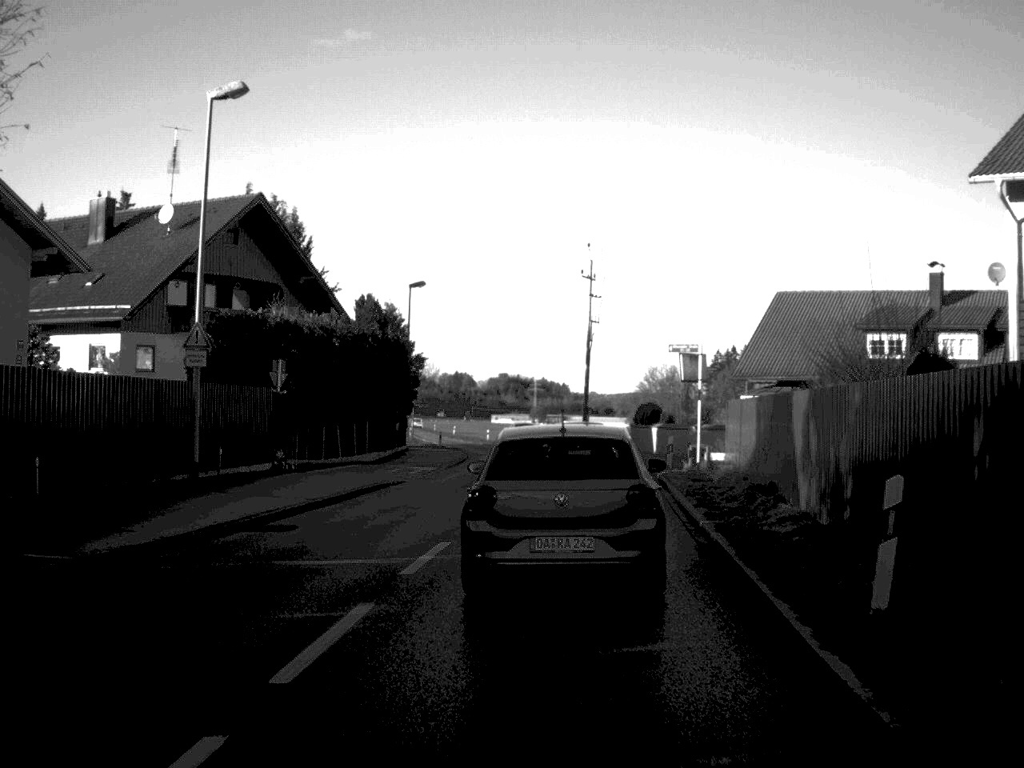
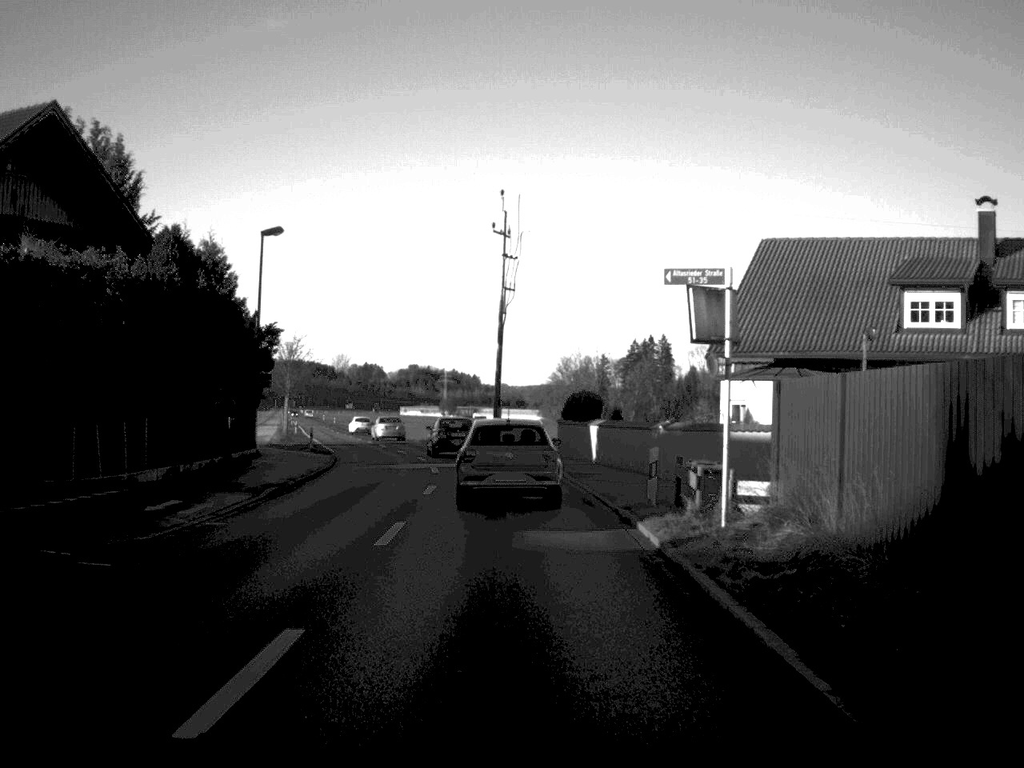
(+0.6, +15.6) m; +4°
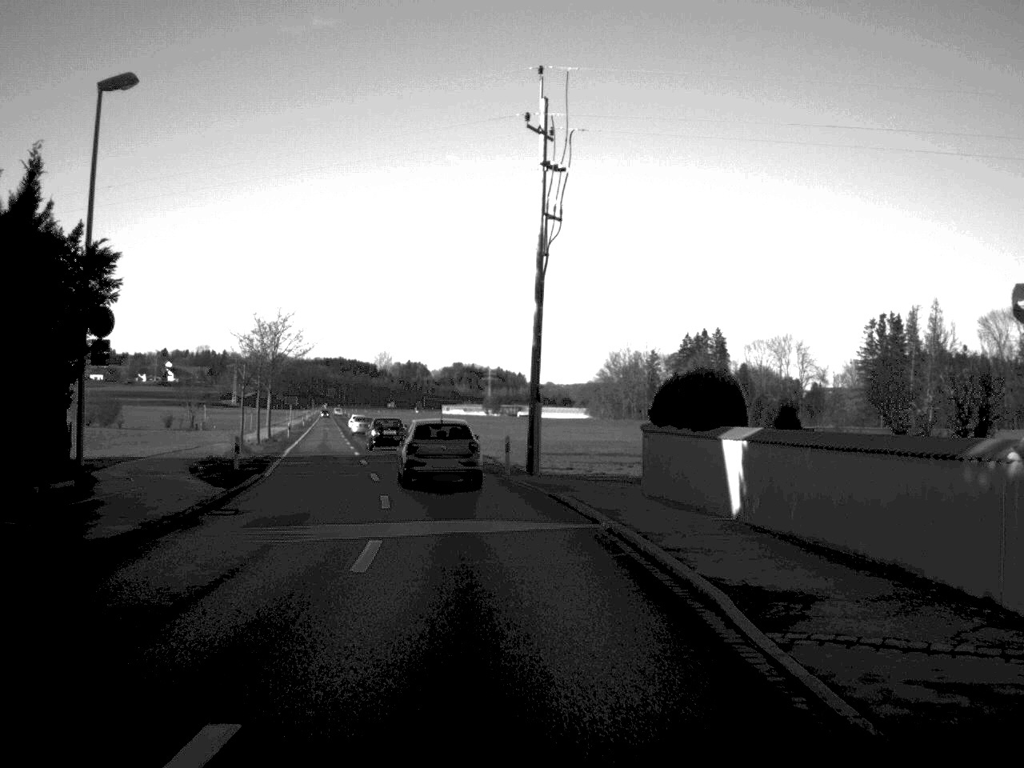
(-0.3, +22.0) m; -2°
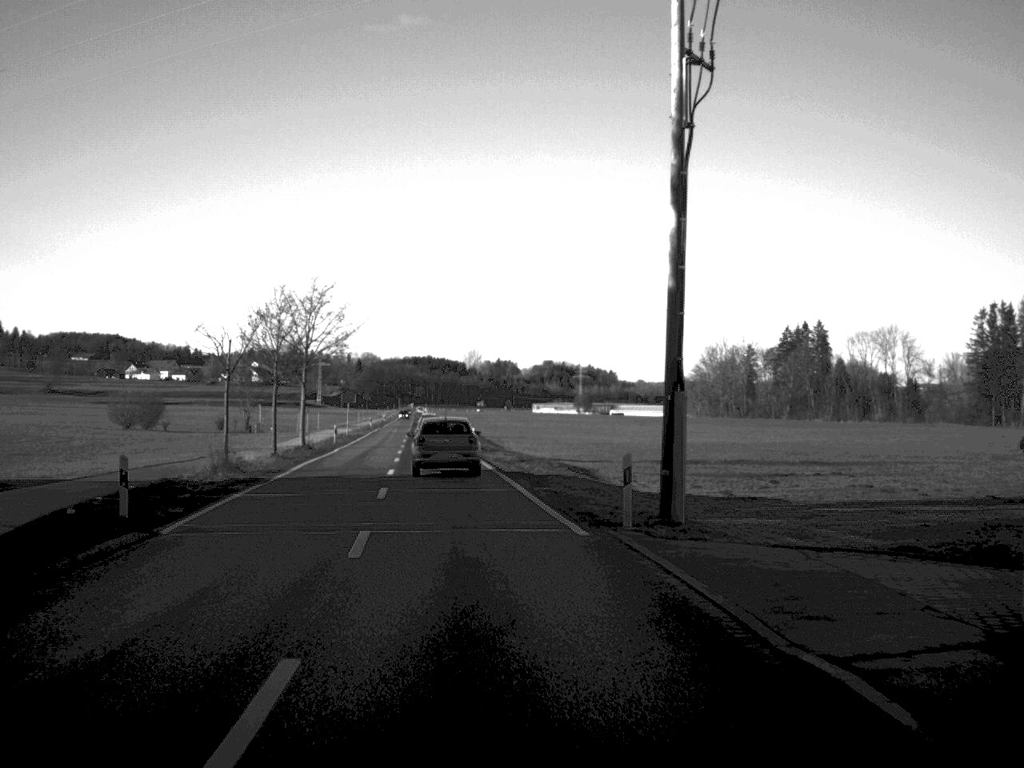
(-0.5, +15.1) m; -4°
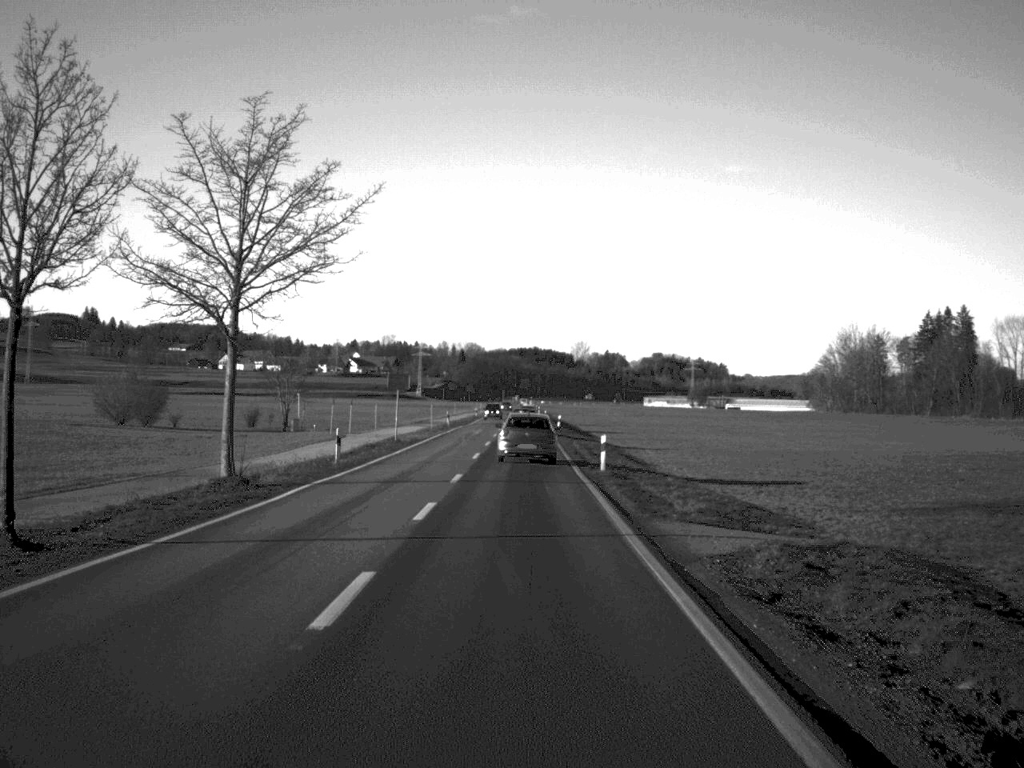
(-1.9, +32.9) m; -5°
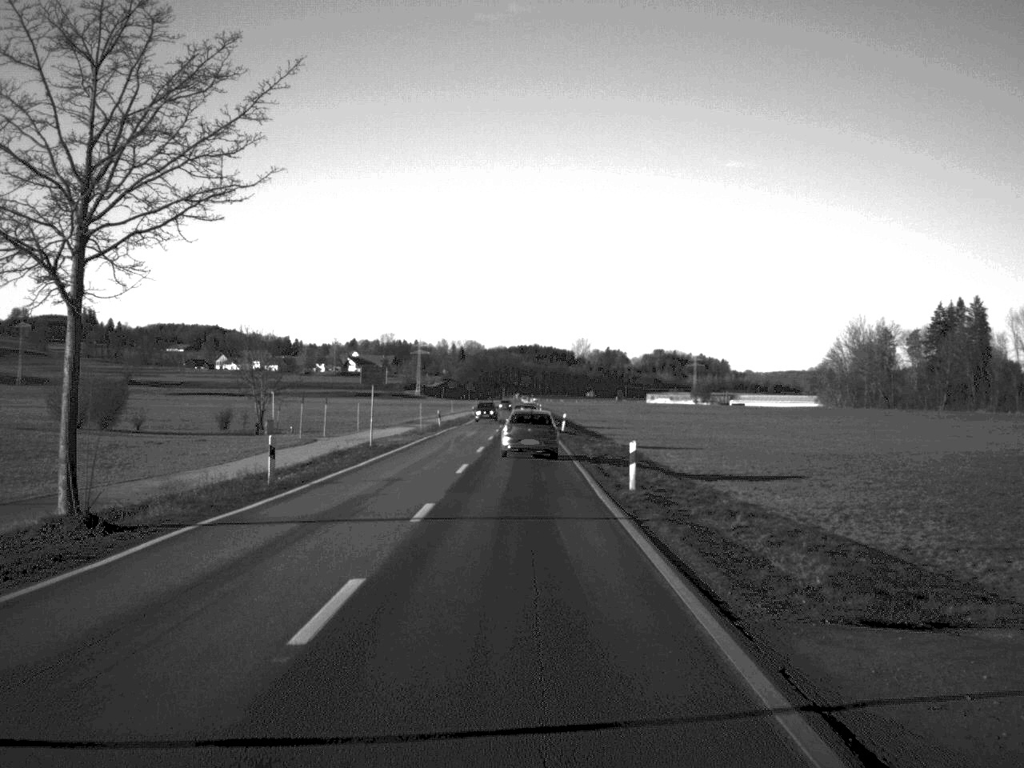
(0.0, +9.5) m; 0°
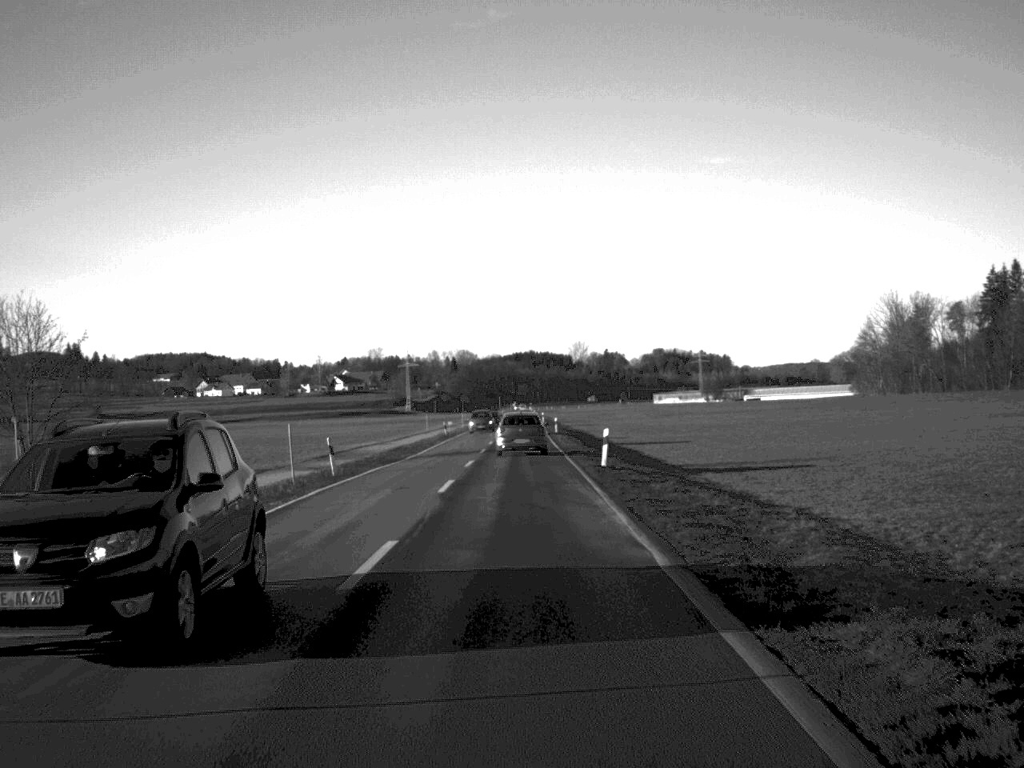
(0.0, +41.8) m; 0°
